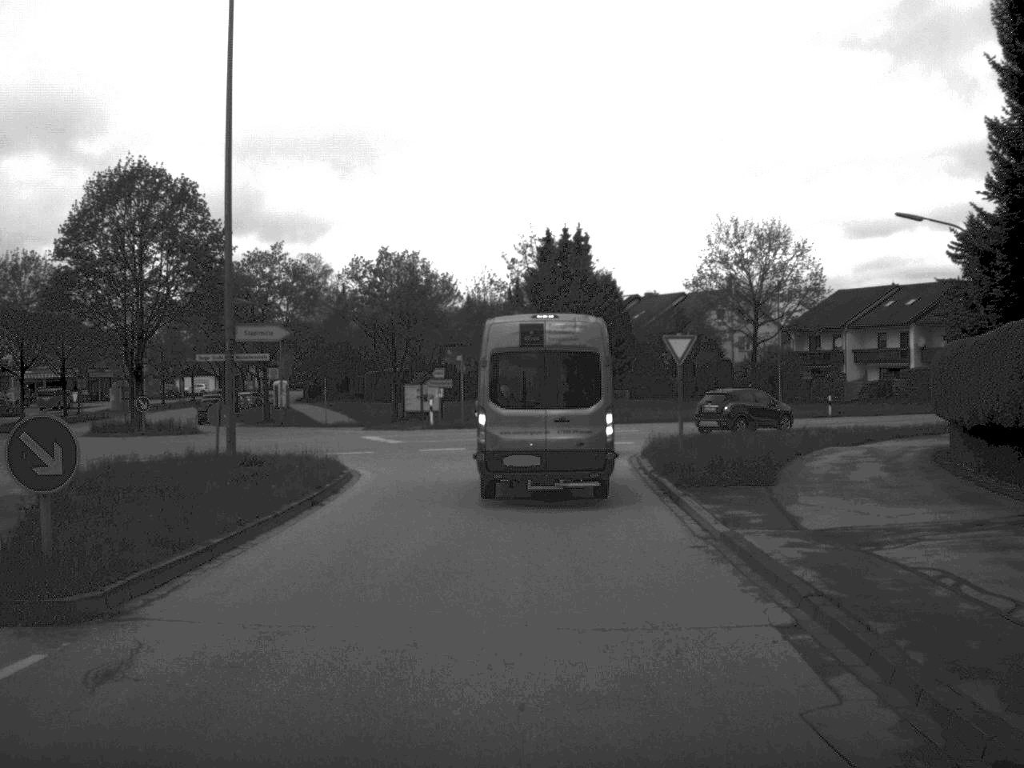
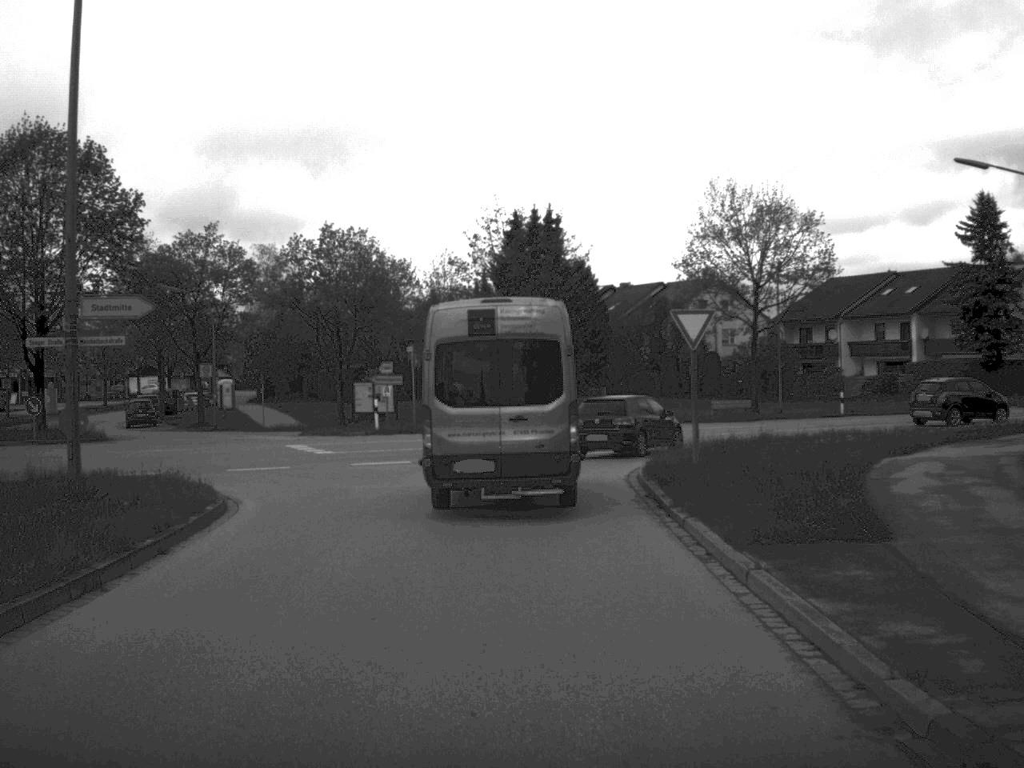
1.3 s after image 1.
(+0.1, +8.4) m; +1°
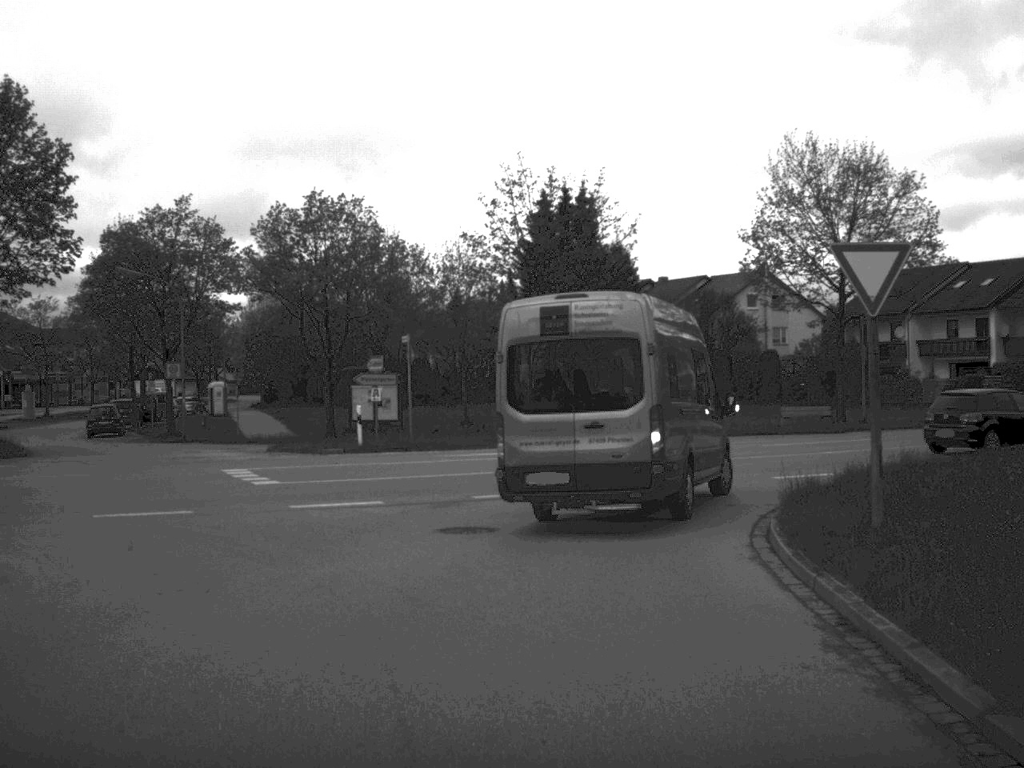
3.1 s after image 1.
(-0.1, +10.6) m; -1°
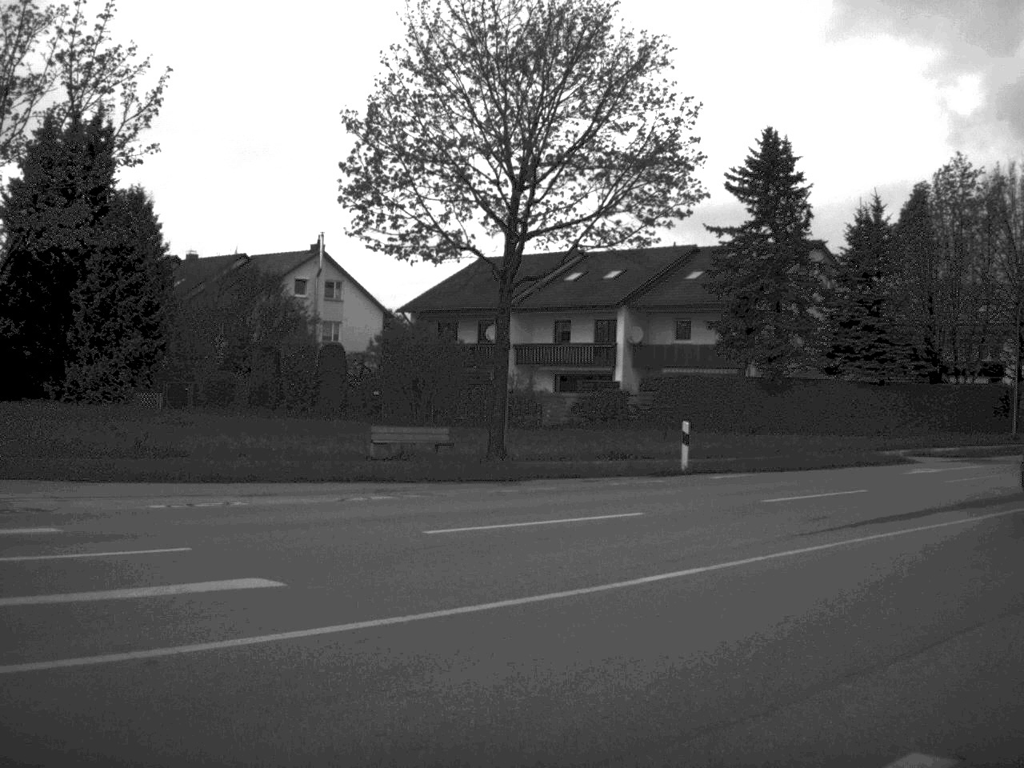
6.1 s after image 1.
(+1.5, +19.1) m; +22°
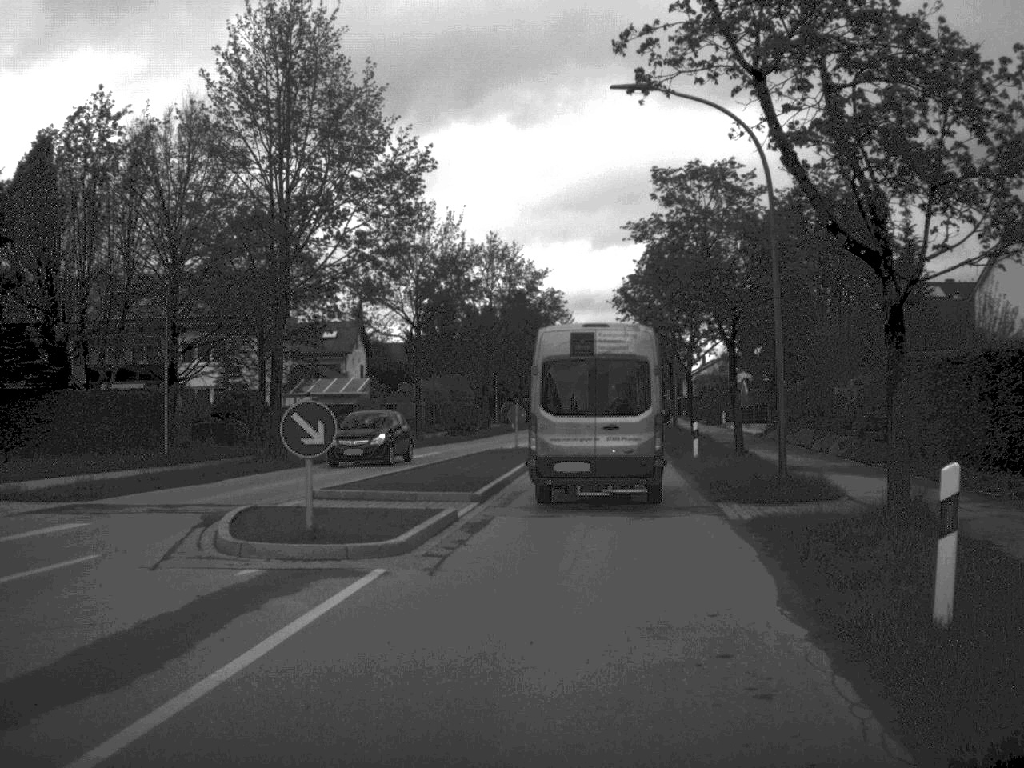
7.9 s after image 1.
(+4.7, +12.5) m; +36°
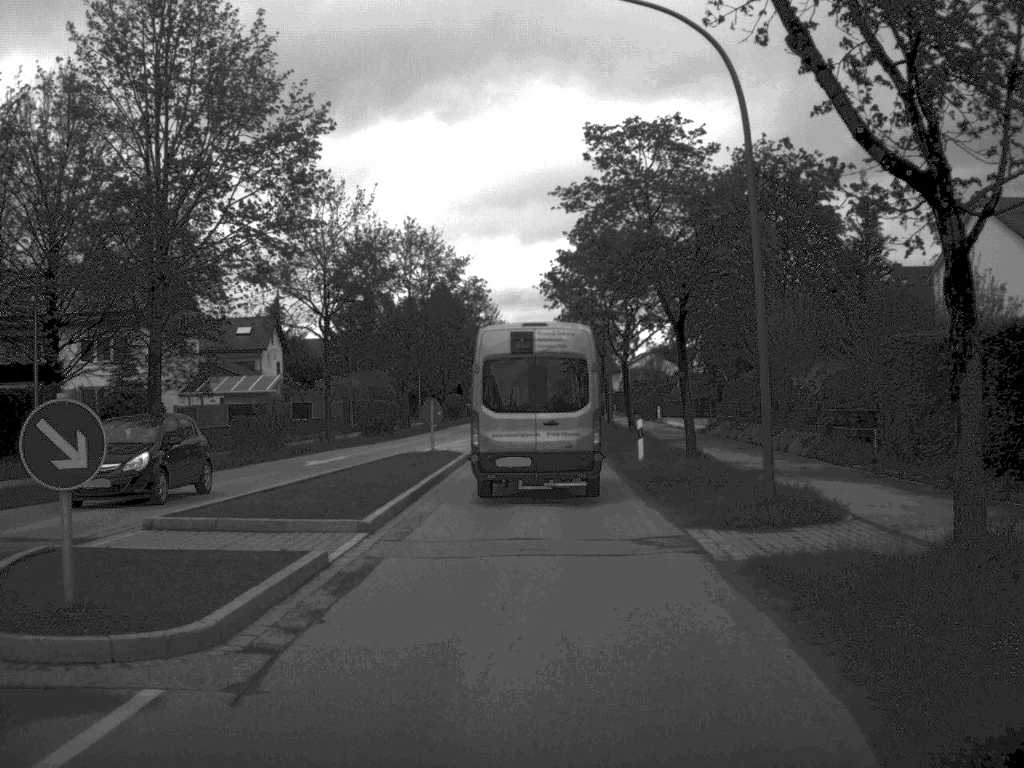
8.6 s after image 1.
(+0.2, +5.1) m; +3°
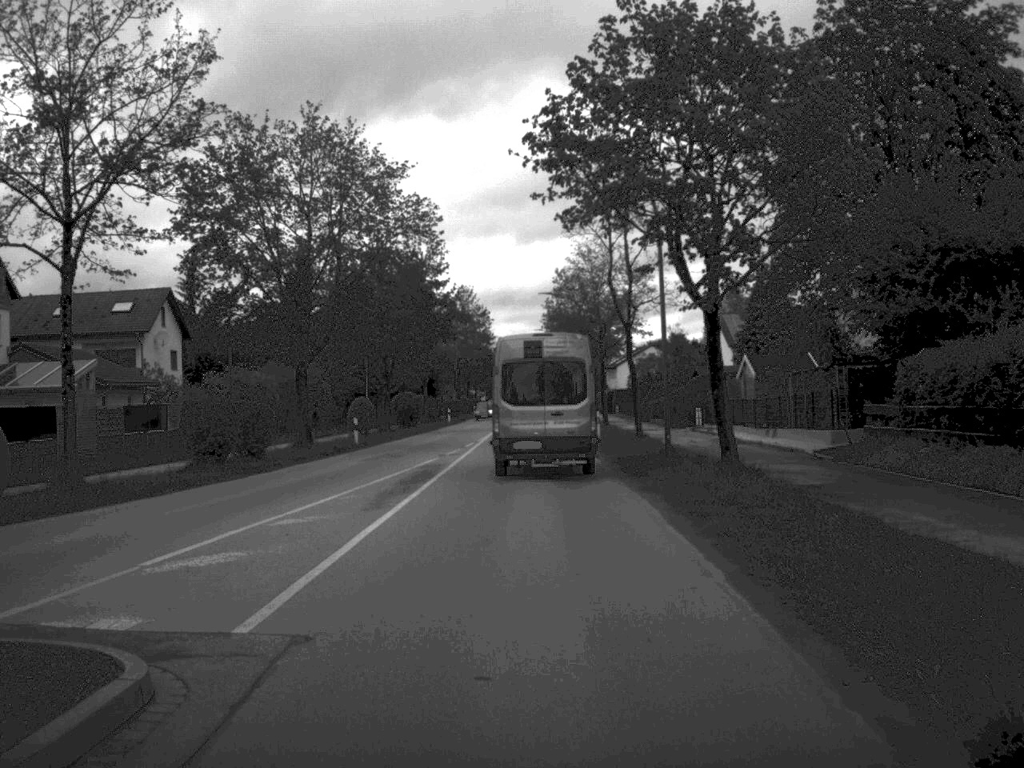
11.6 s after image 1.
(+0.2, +28.3) m; 0°
